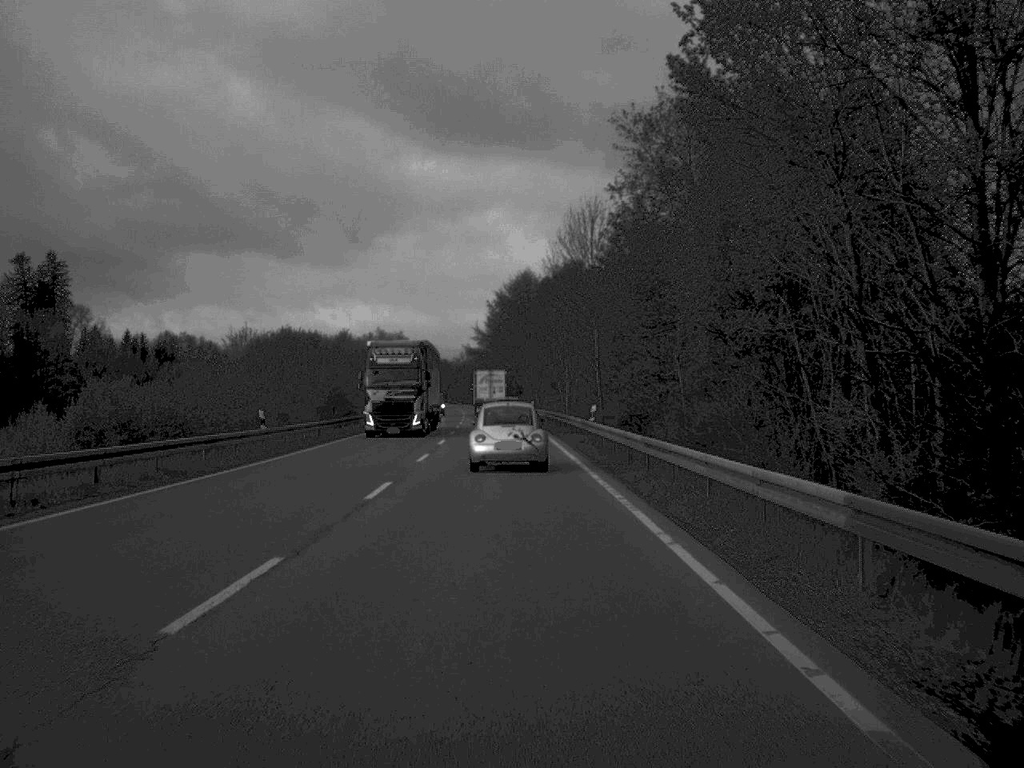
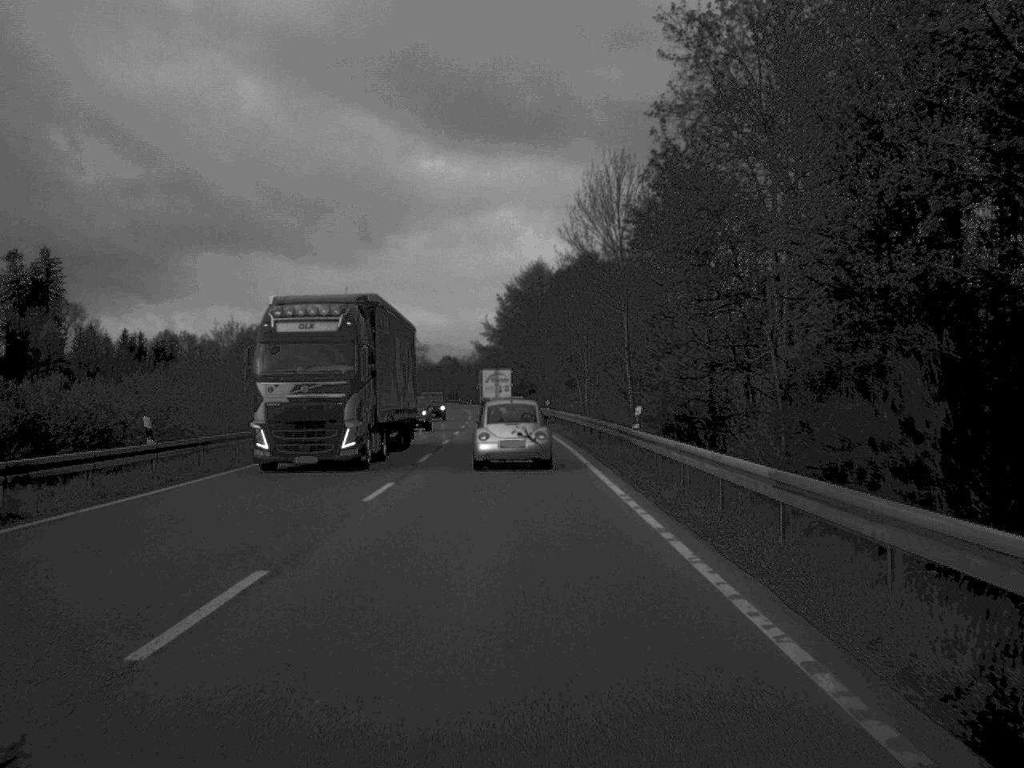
(-0.1, +12.5) m; -1°
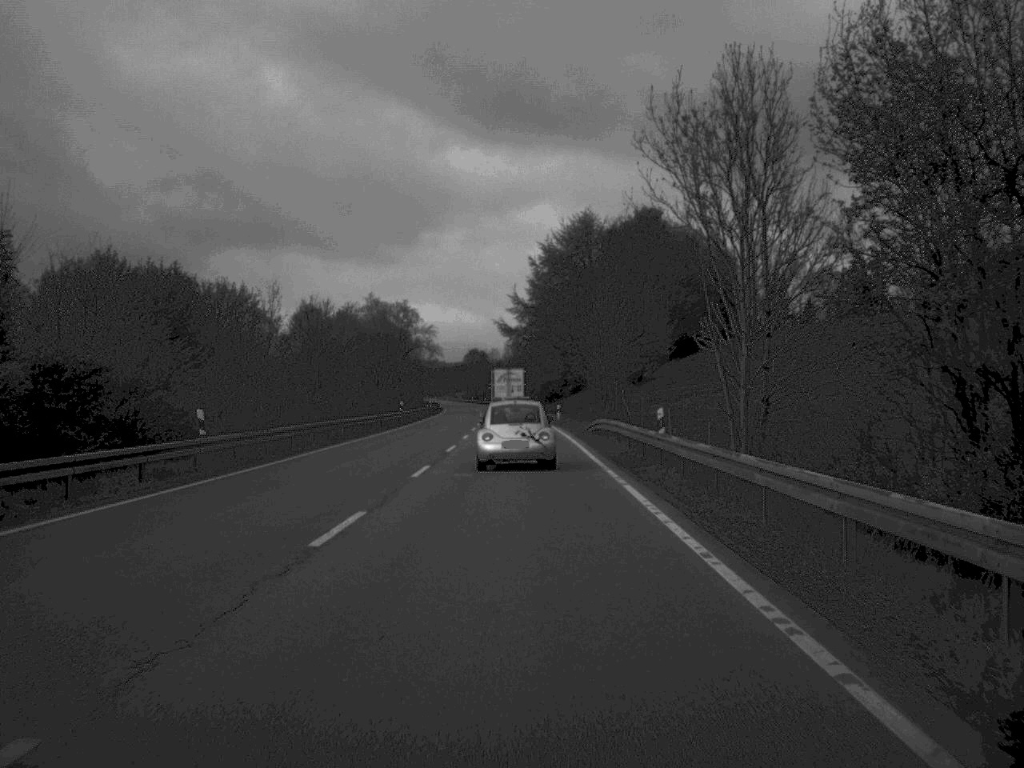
(-0.7, +53.1) m; -2°
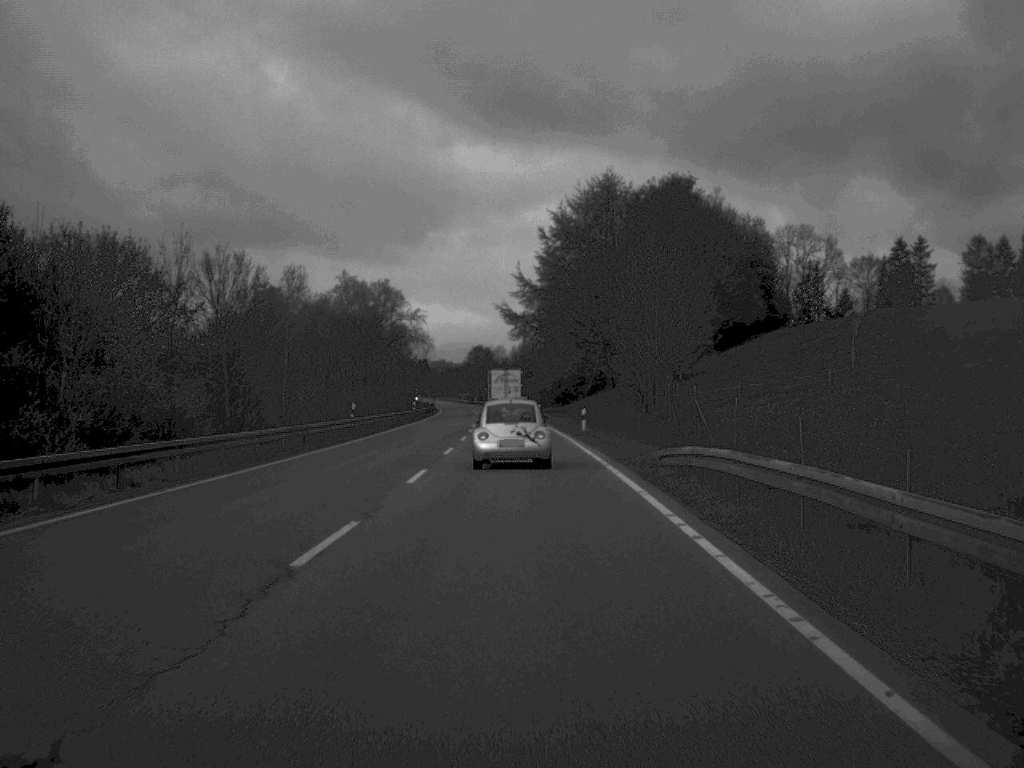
(-0.1, +25.2) m; 0°
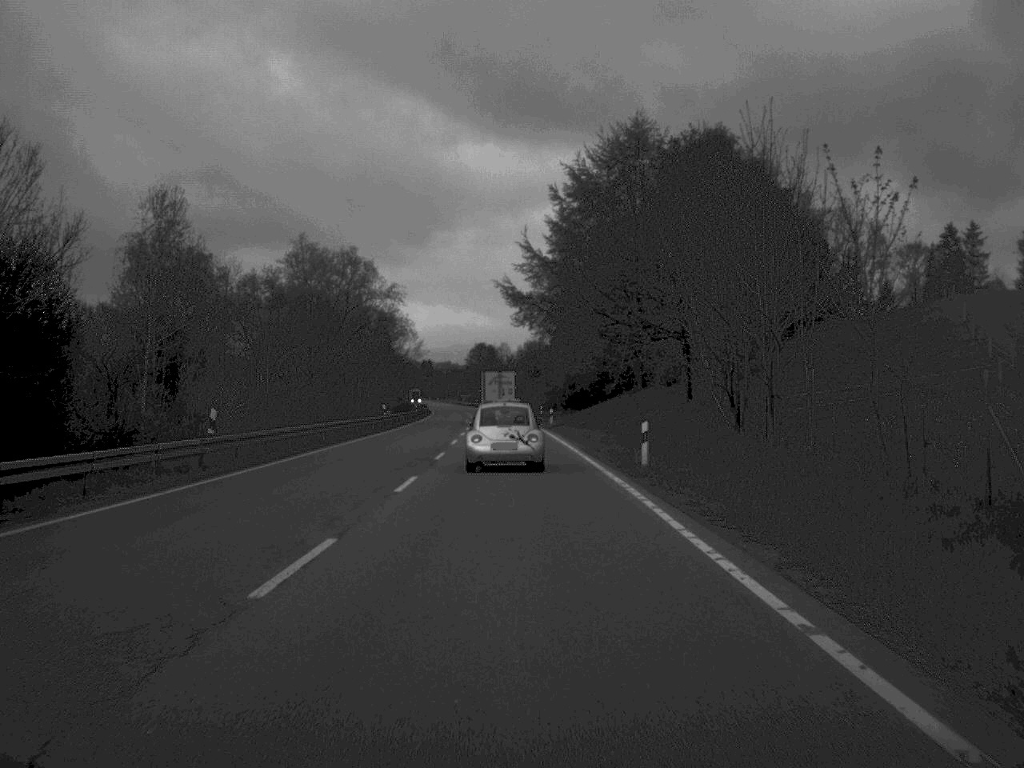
(-0.1, +25.2) m; 0°
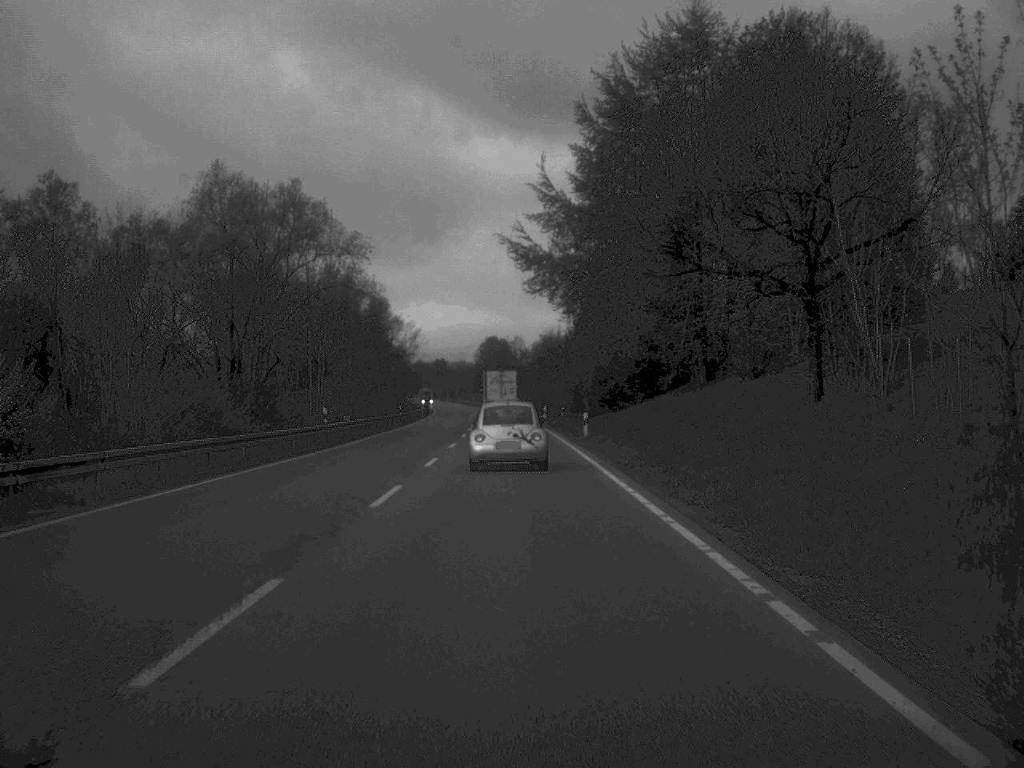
(-0.2, +27.0) m; -1°
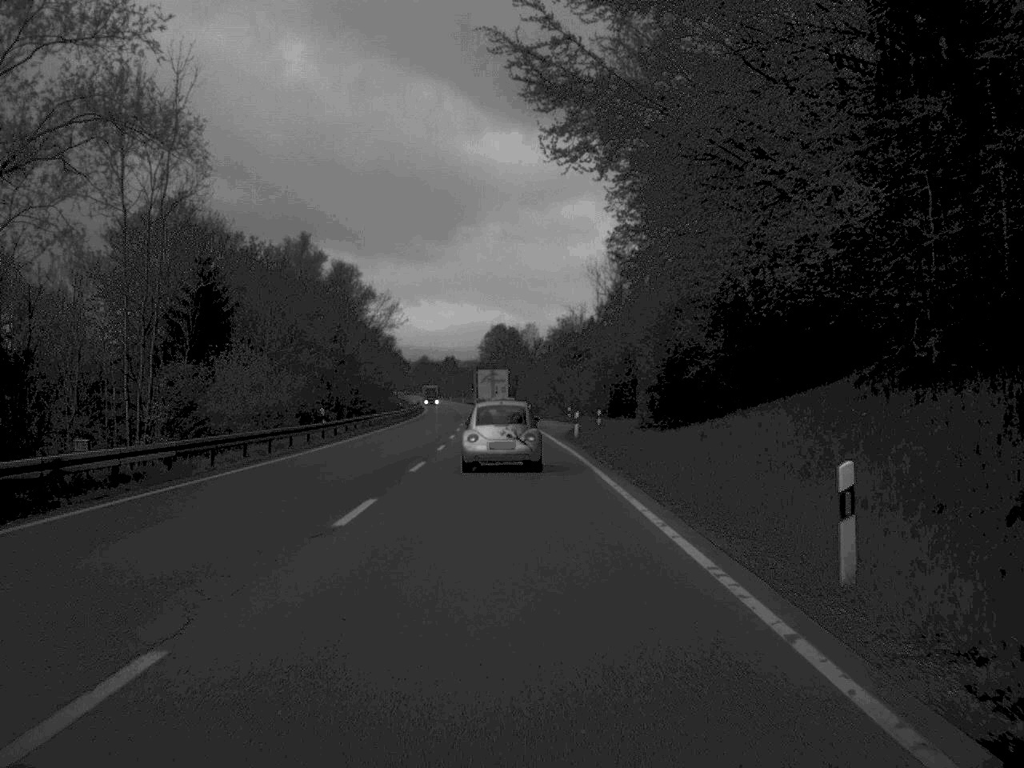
(-0.2, +38.1) m; -1°
